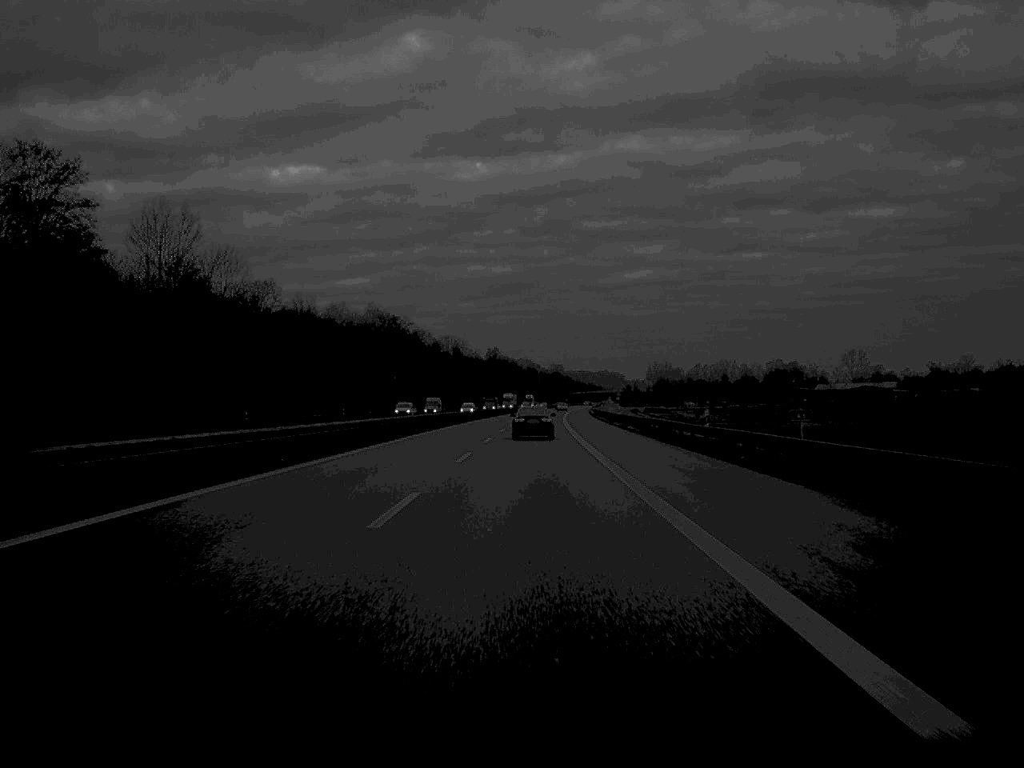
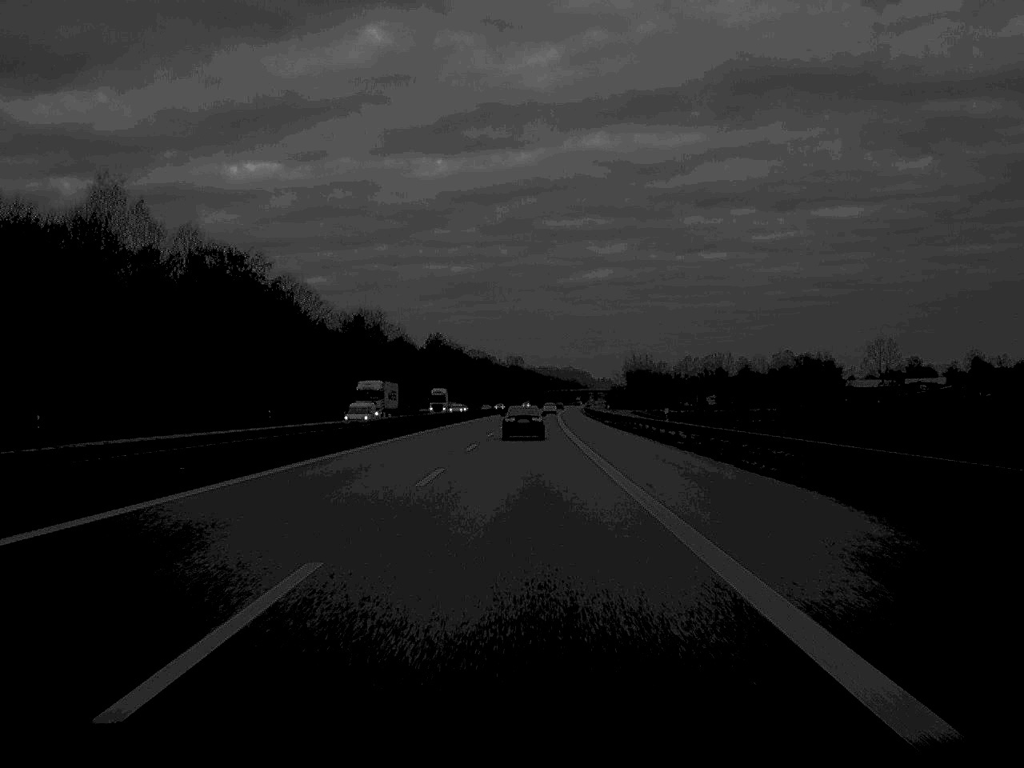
(+2.2, +134.6) m; +2°
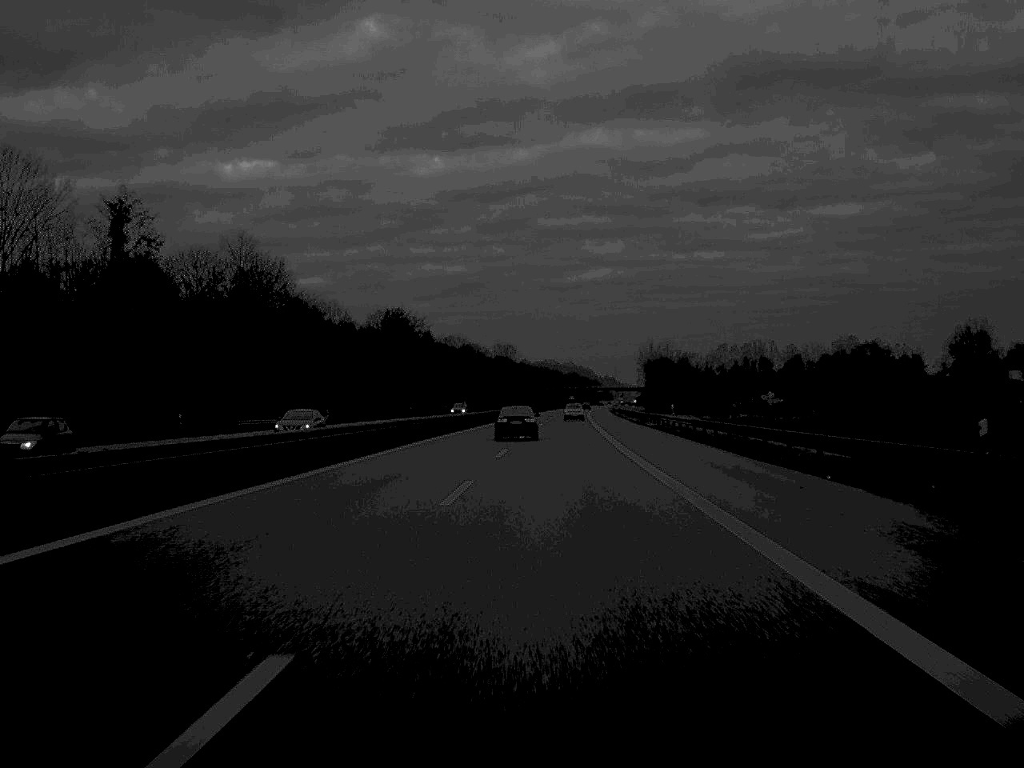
(+0.9, +129.8) m; 0°
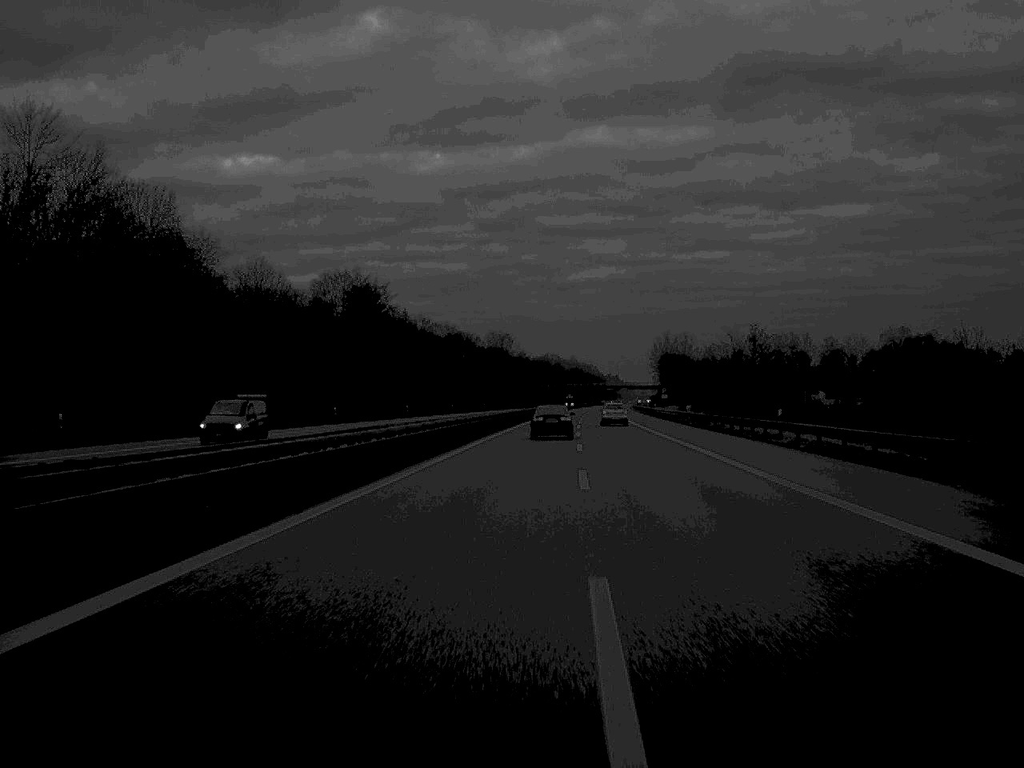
(-0.1, +68.0) m; 0°
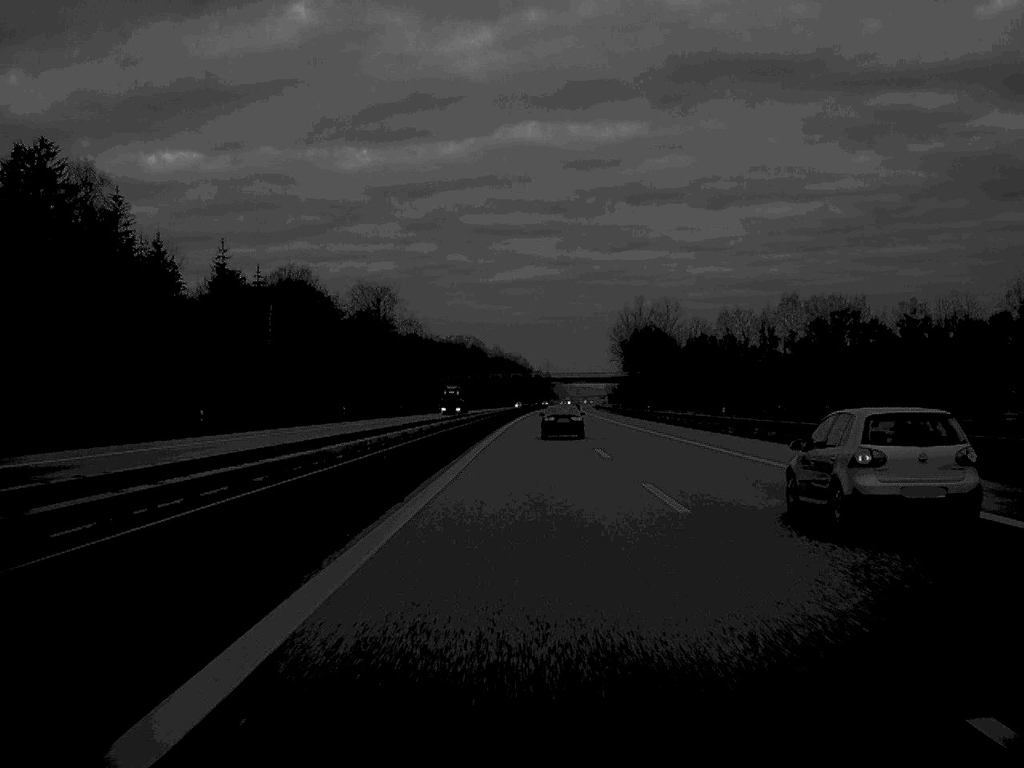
(+5.7, +166.1) m; +3°
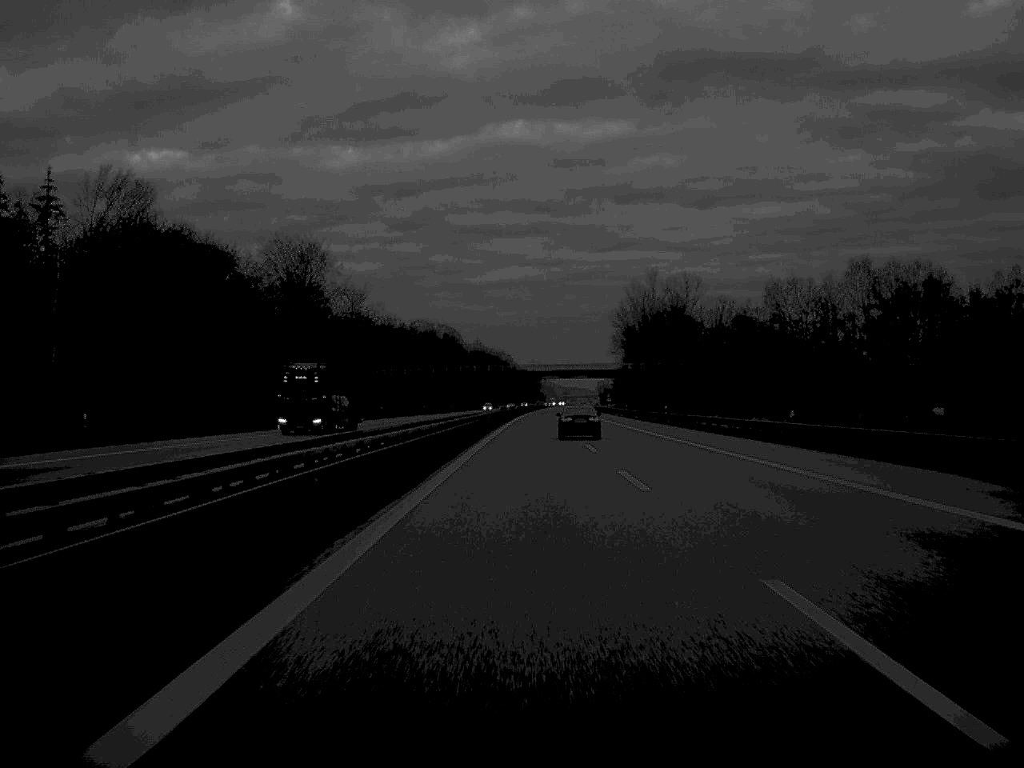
(+0.4, +66.5) m; +1°
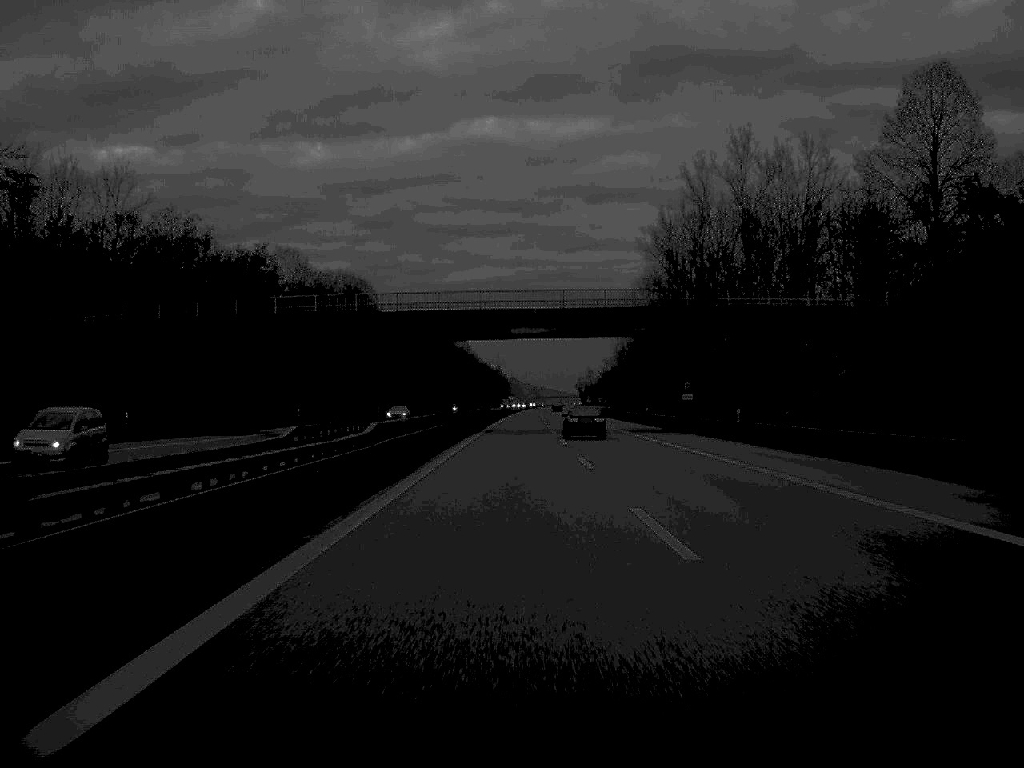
(+1.5, +134.5) m; +2°
